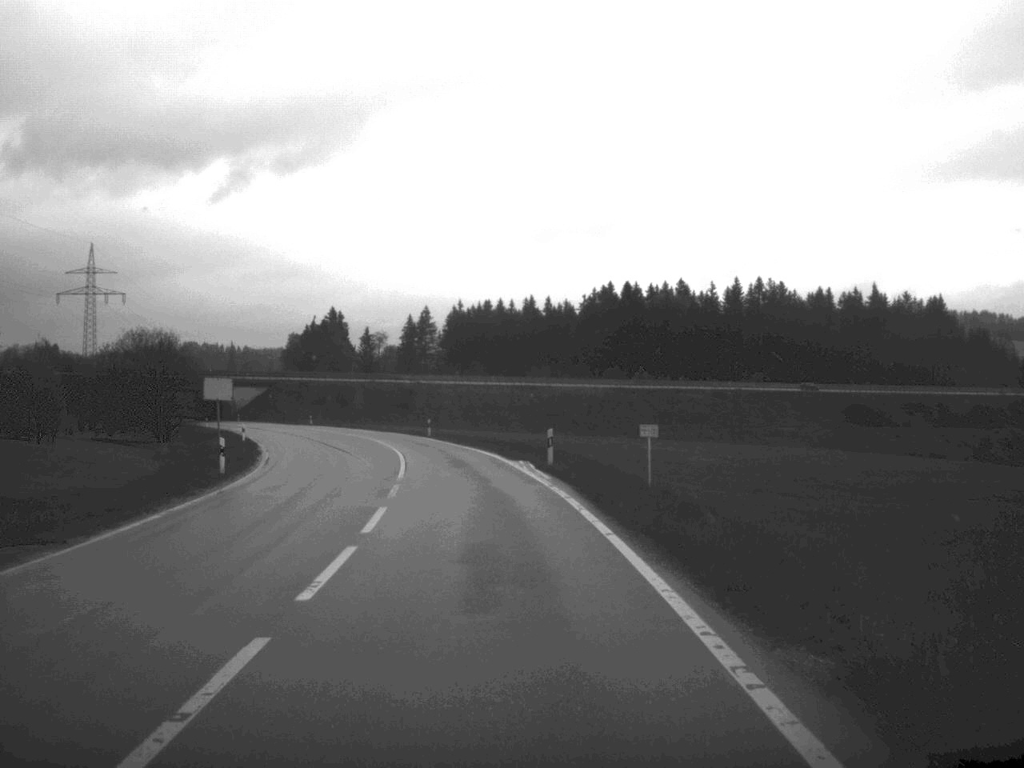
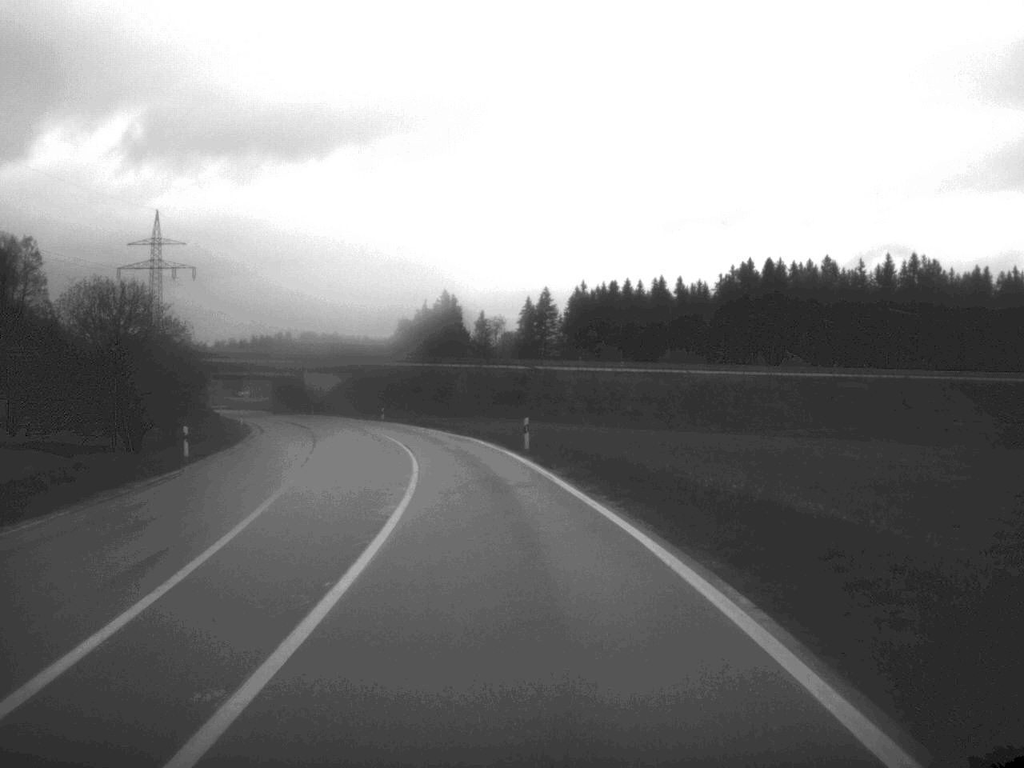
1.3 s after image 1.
(-1.7, +32.8) m; -6°
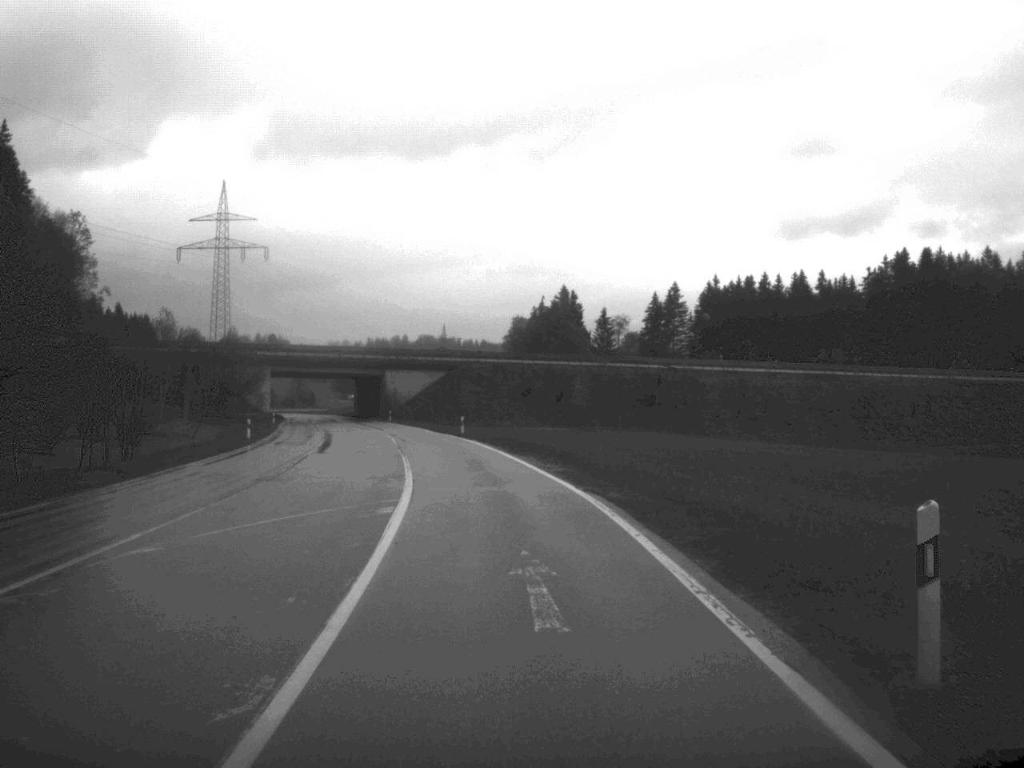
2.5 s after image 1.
(-1.6, +32.0) m; -5°
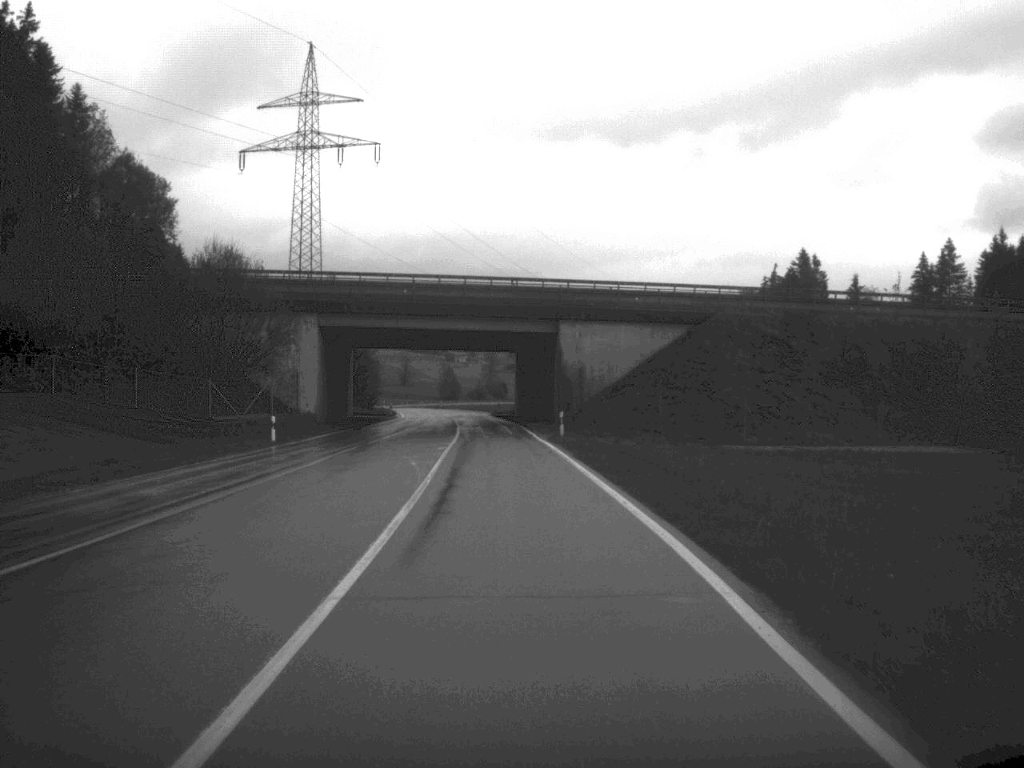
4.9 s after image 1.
(-6.2, +69.3) m; -9°
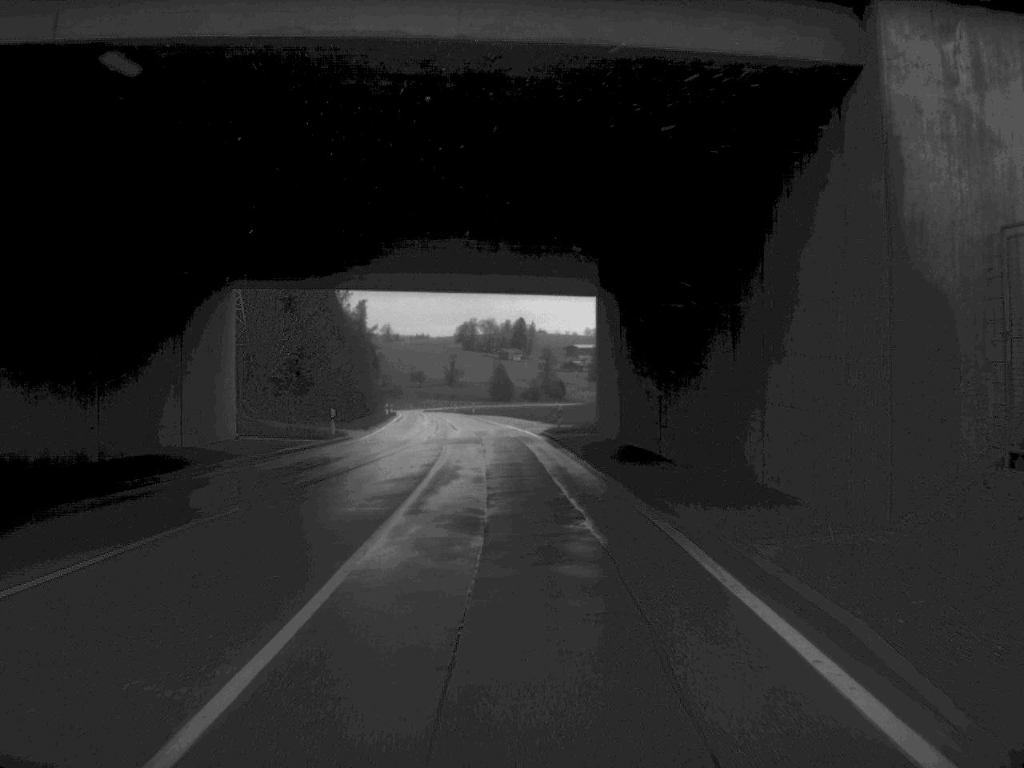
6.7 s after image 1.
(-1.3, +51.6) m; -3°
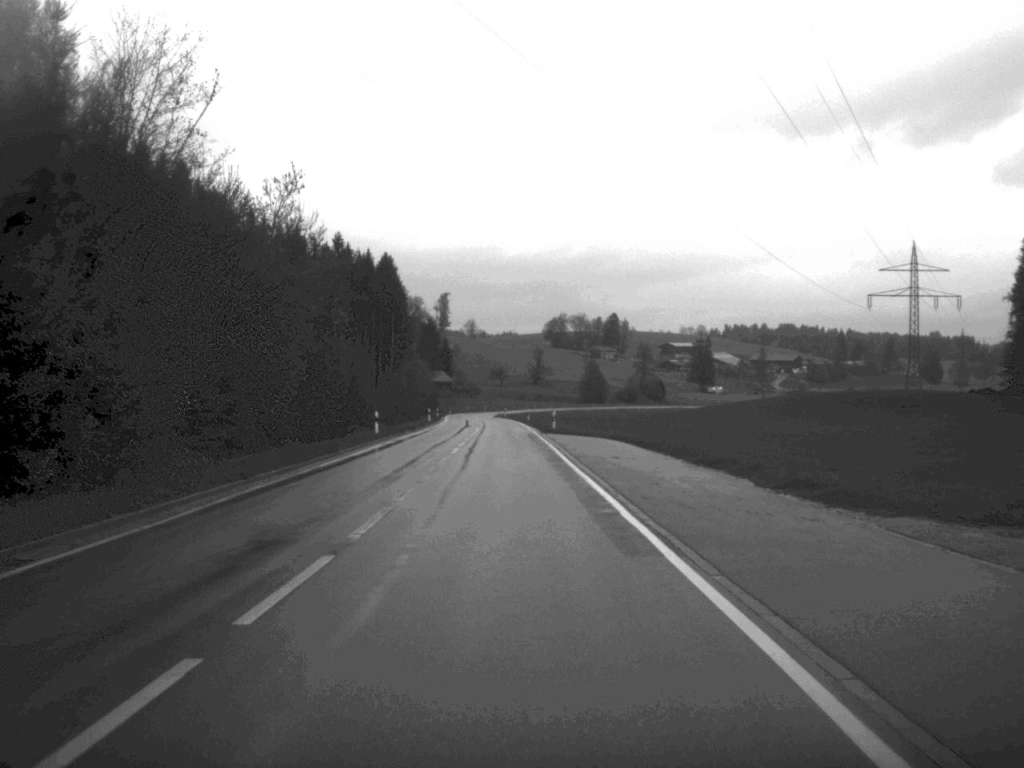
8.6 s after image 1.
(-1.8, +54.2) m; -4°
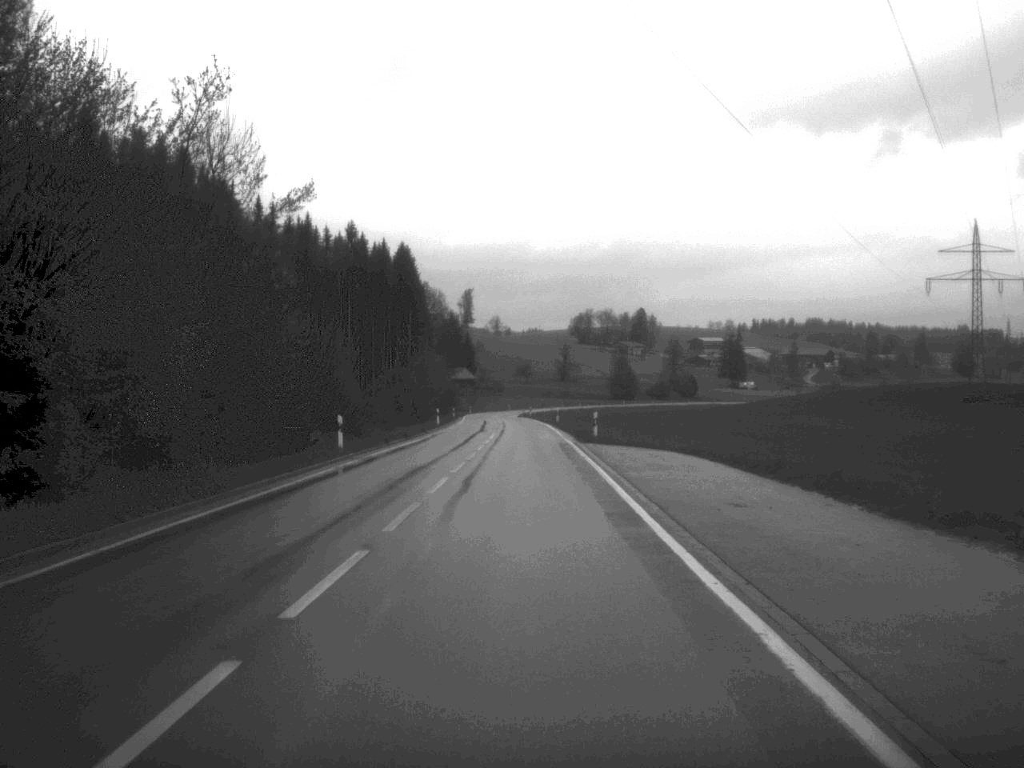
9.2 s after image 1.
(-0.2, +16.5) m; -1°
